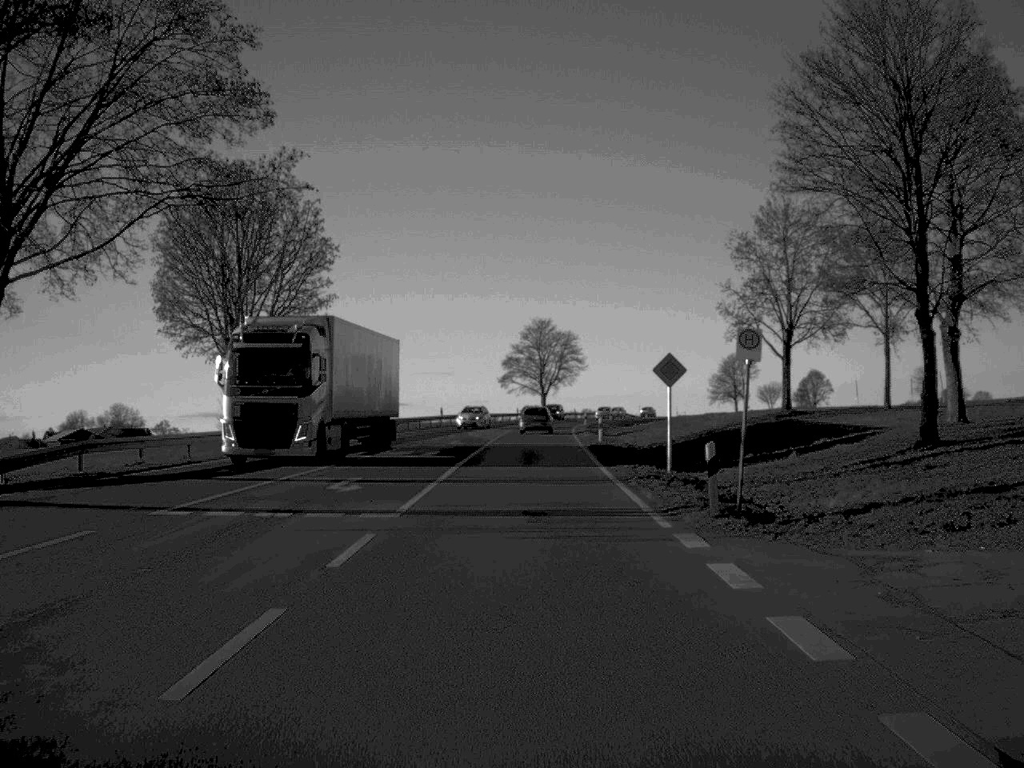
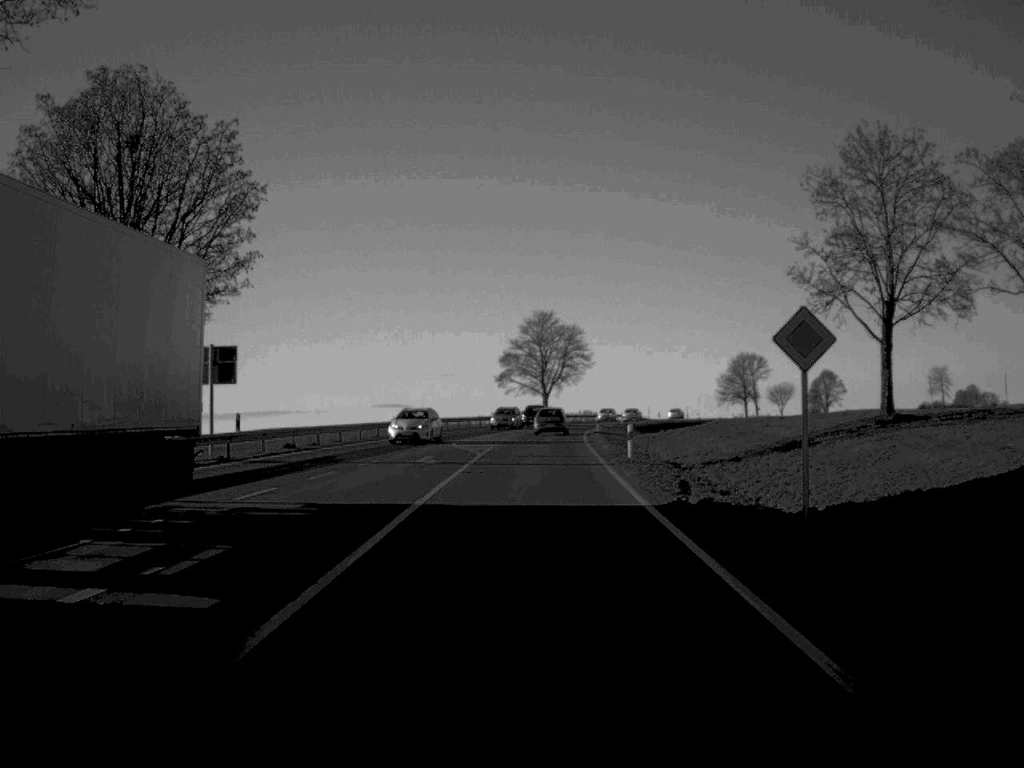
(0.0, +15.1) m; 0°
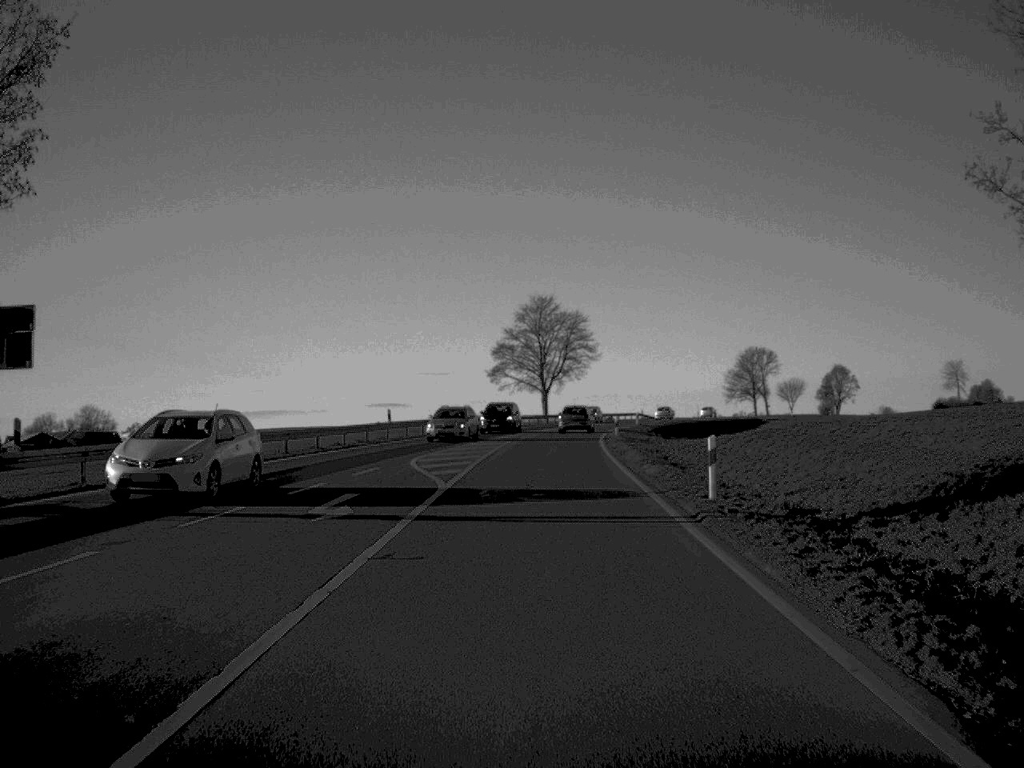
(0.0, +17.1) m; 0°
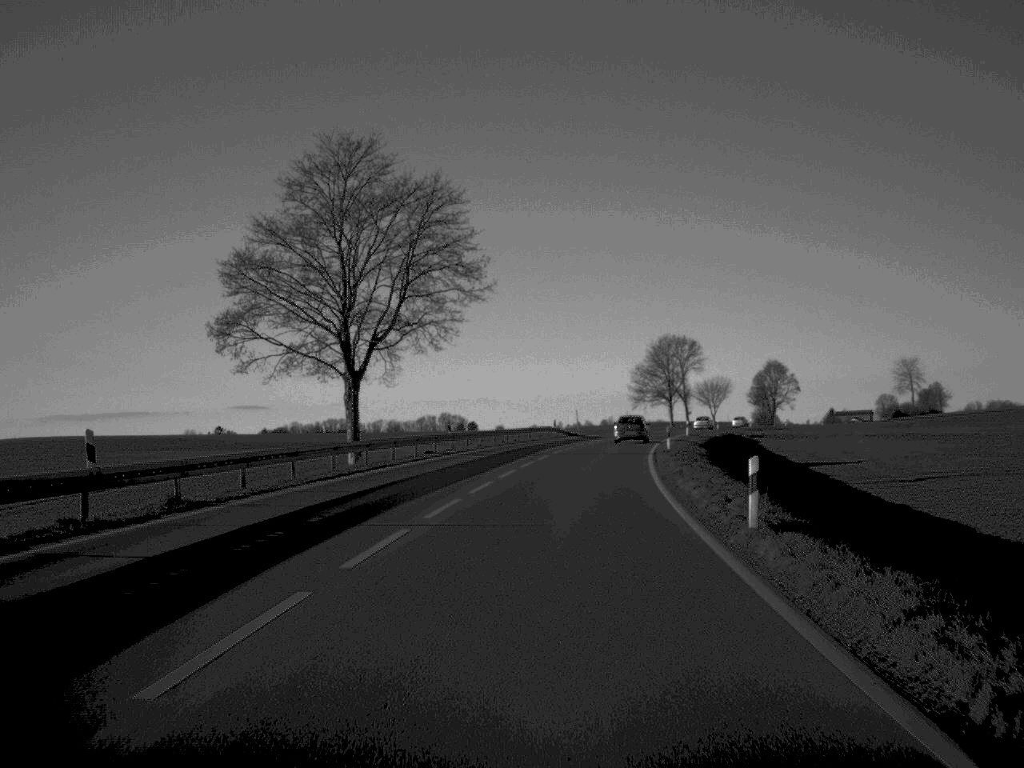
(+3.0, +73.6) m; +6°
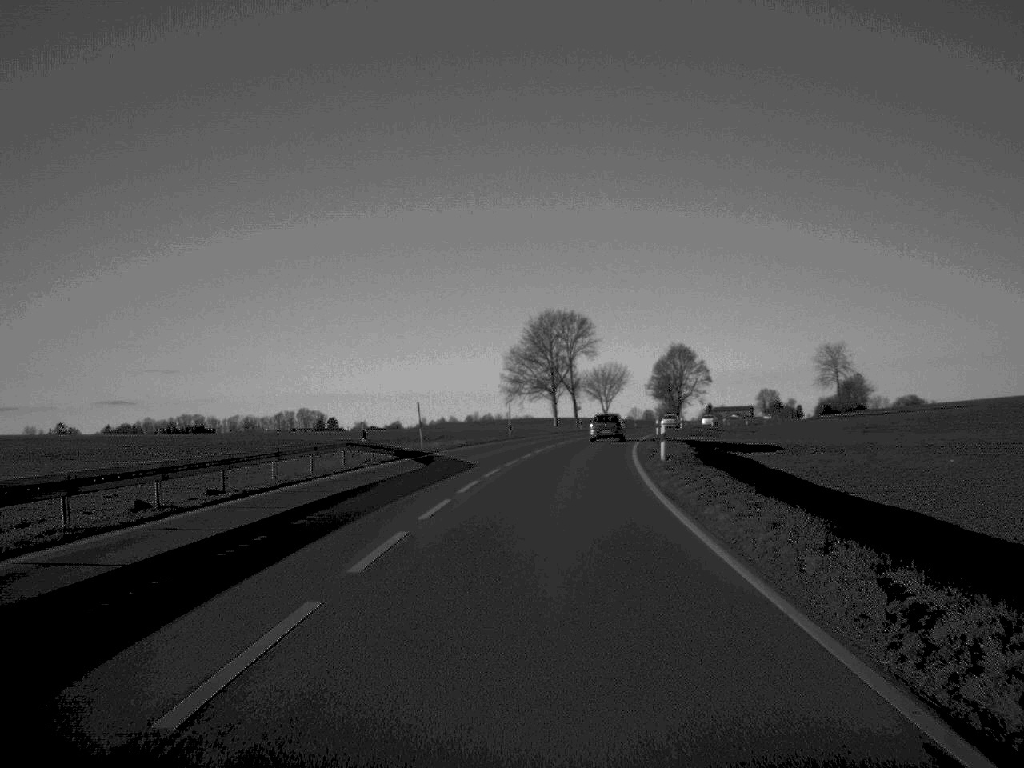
(+2.7, +48.2) m; +6°
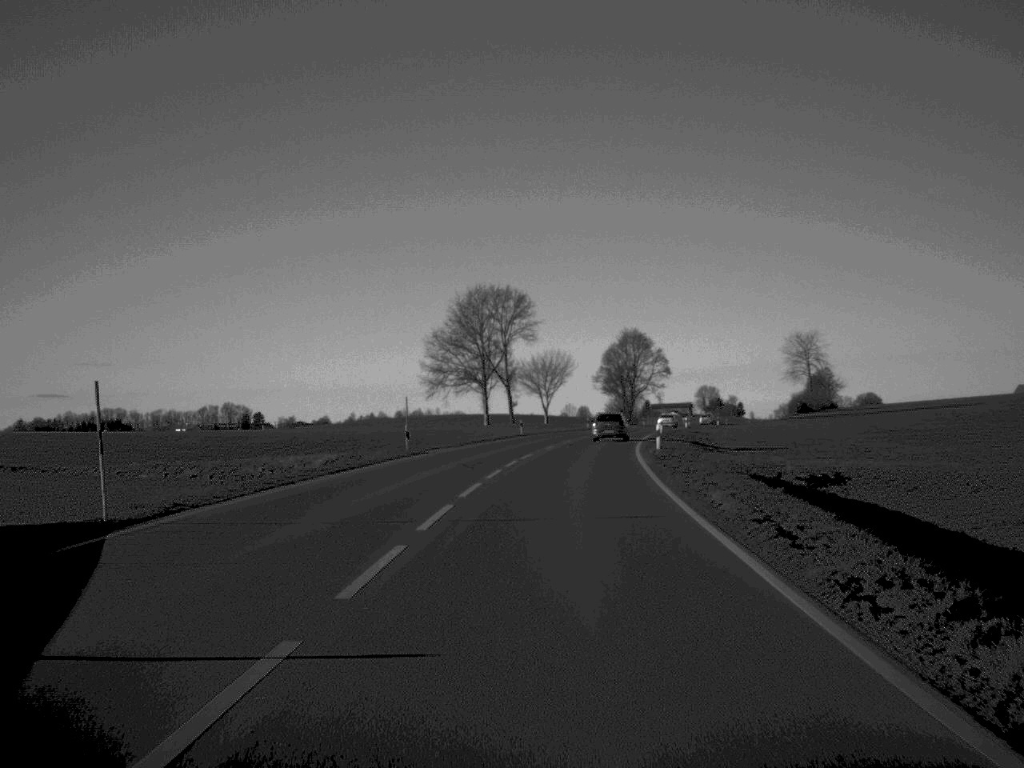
(+0.8, +31.6) m; +3°
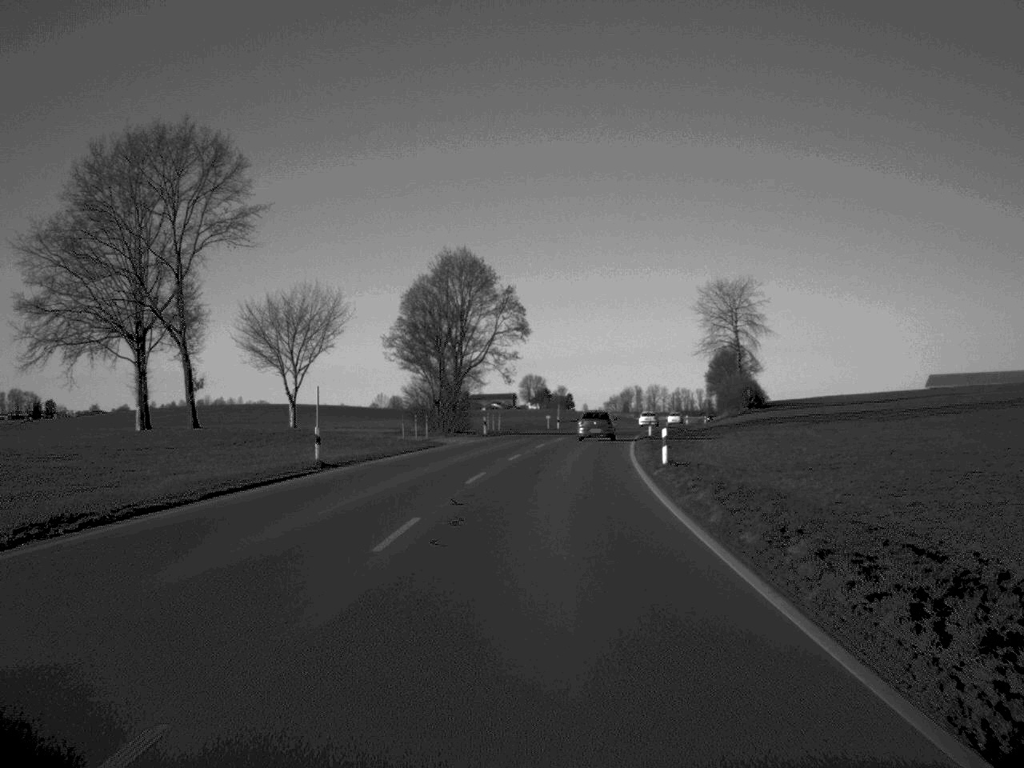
(+6.1, +82.4) m; +8°
